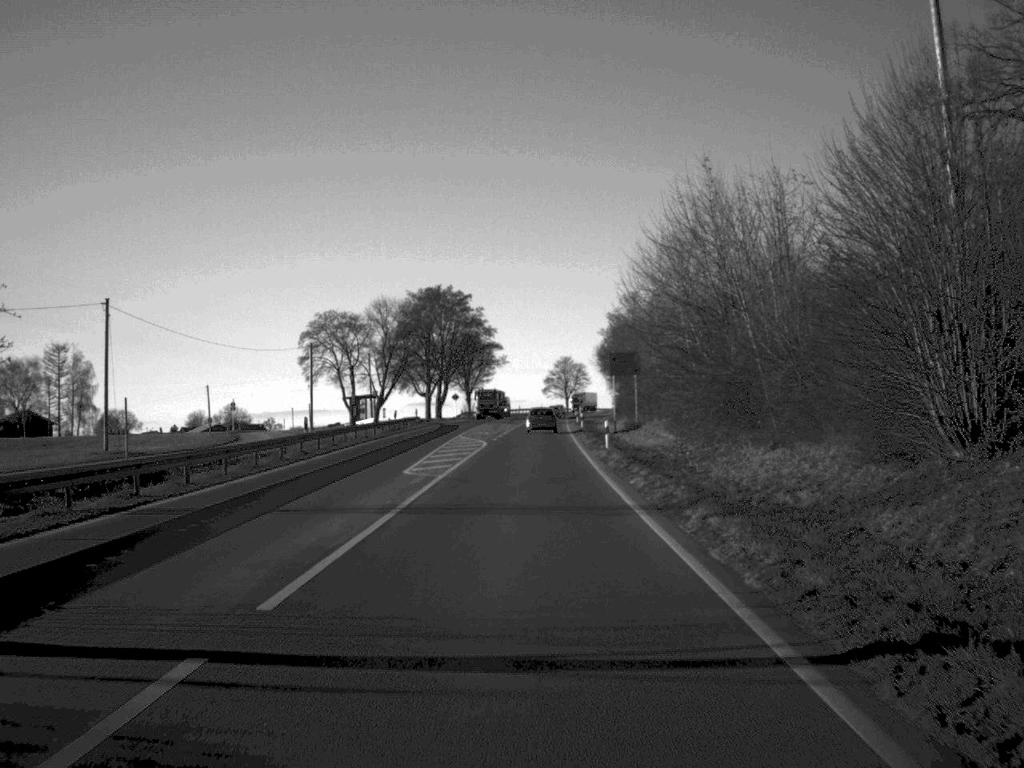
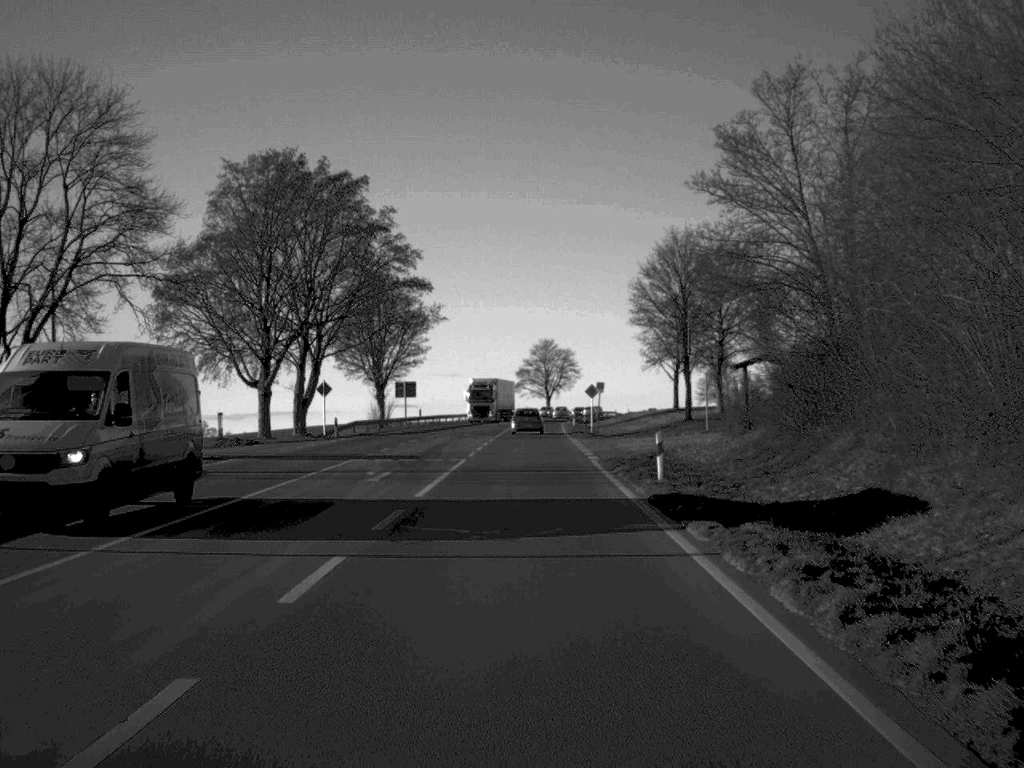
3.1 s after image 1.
(+0.8, +77.5) m; +1°
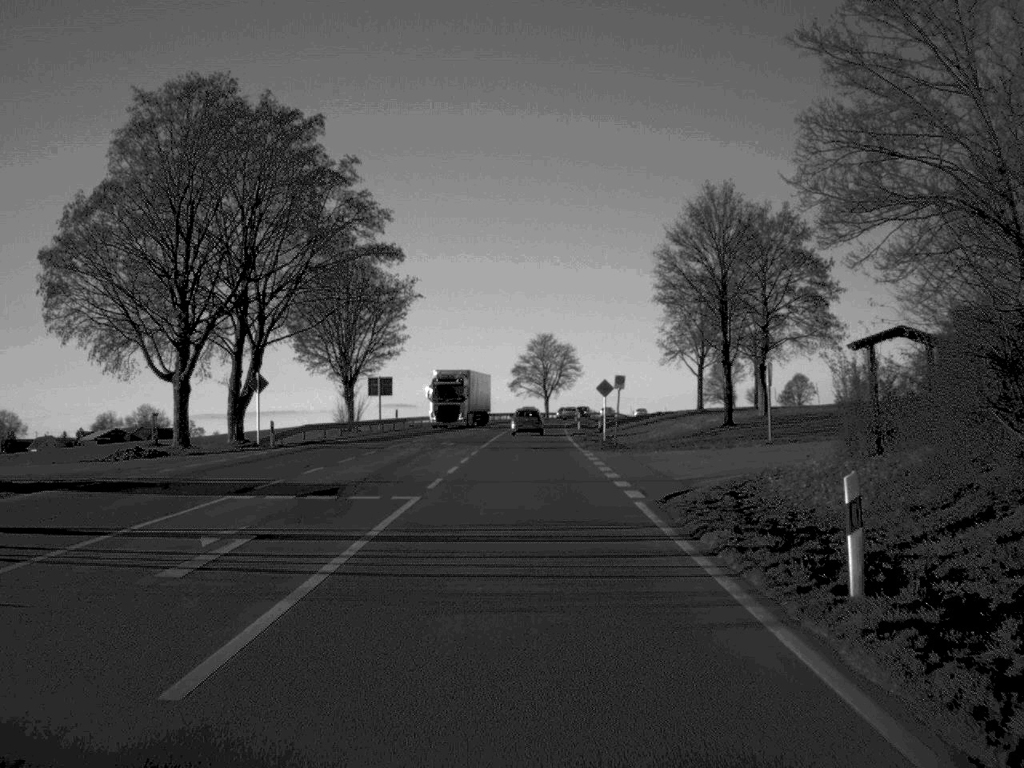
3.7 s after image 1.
(0.0, +15.3) m; 0°
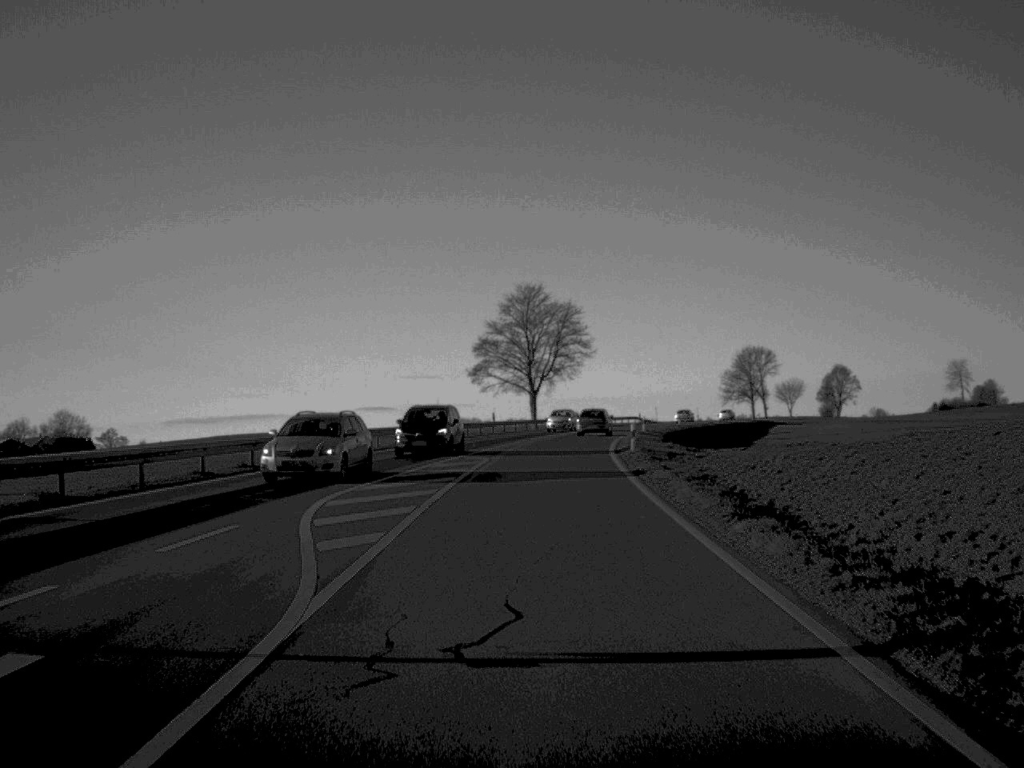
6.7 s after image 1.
(+0.3, +75.5) m; +1°
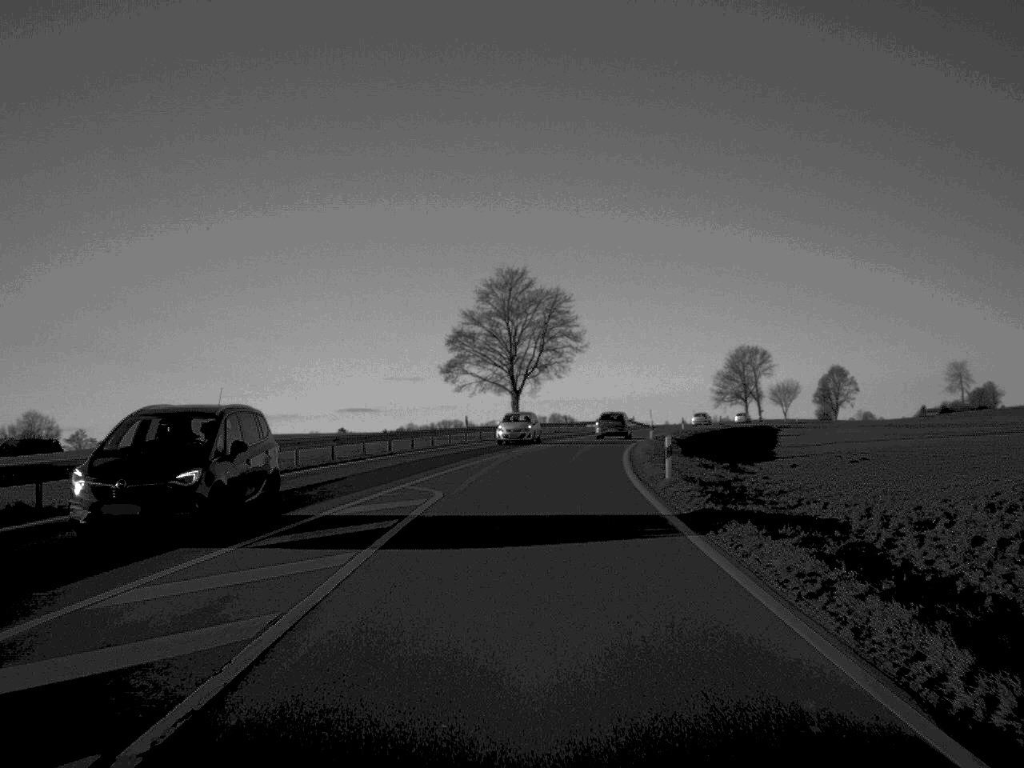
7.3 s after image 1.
(+0.1, +14.3) m; +1°
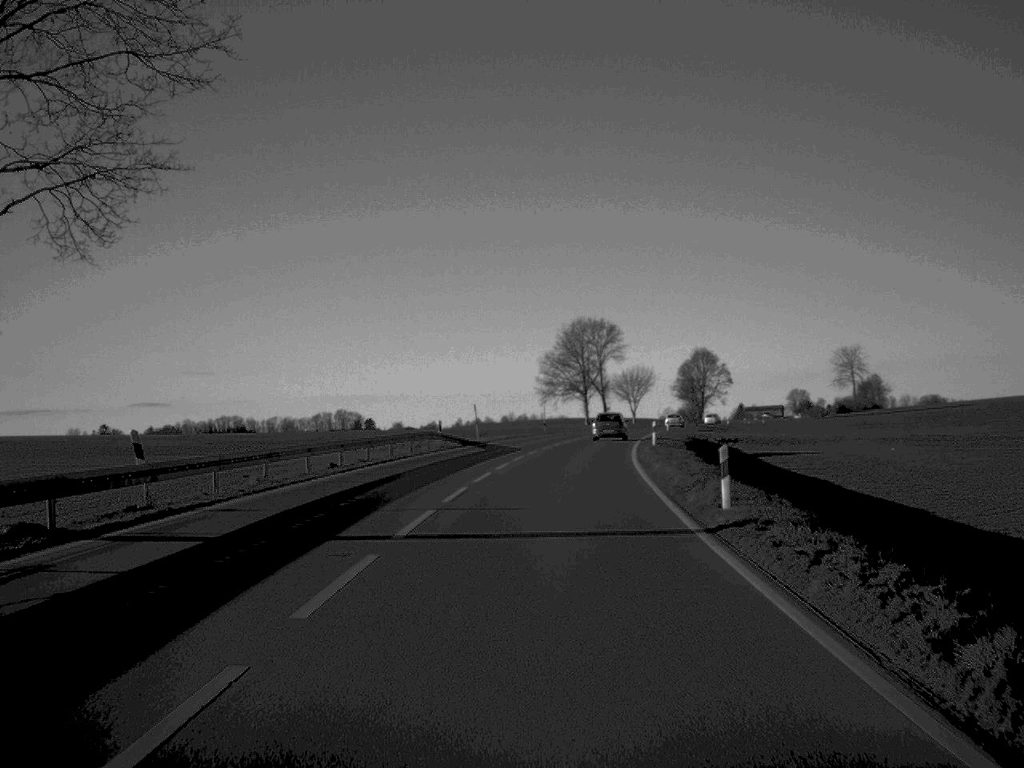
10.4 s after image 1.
(+5.7, +77.8) m; +9°
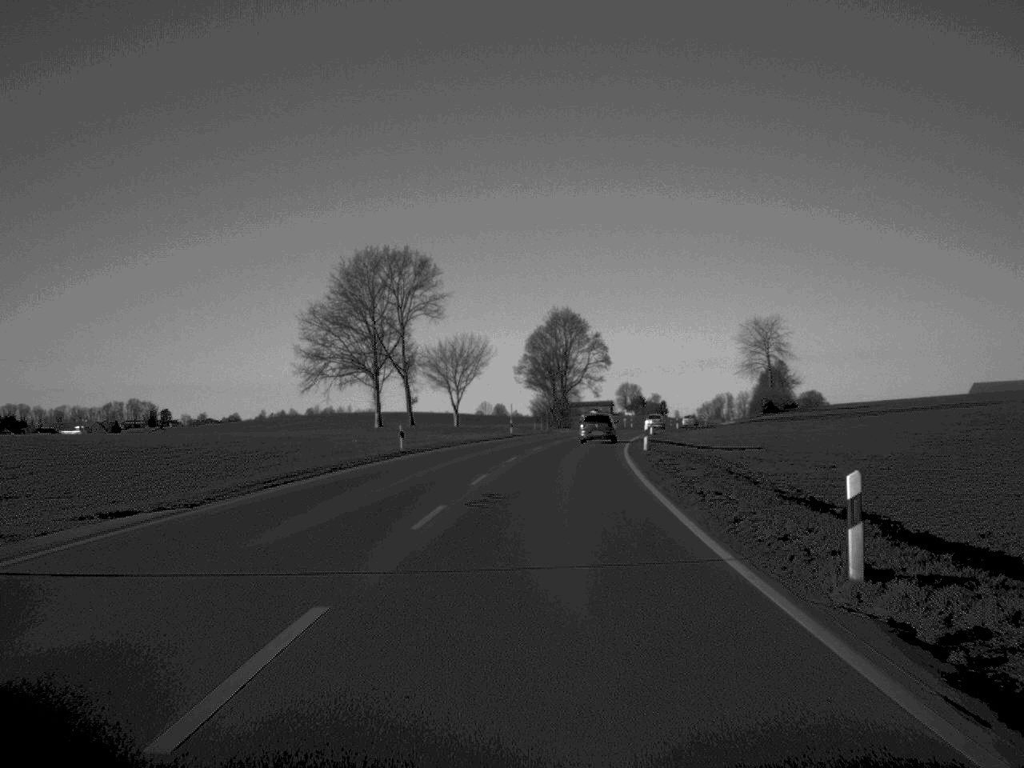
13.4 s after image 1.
(+5.6, +80.9) m; +8°
